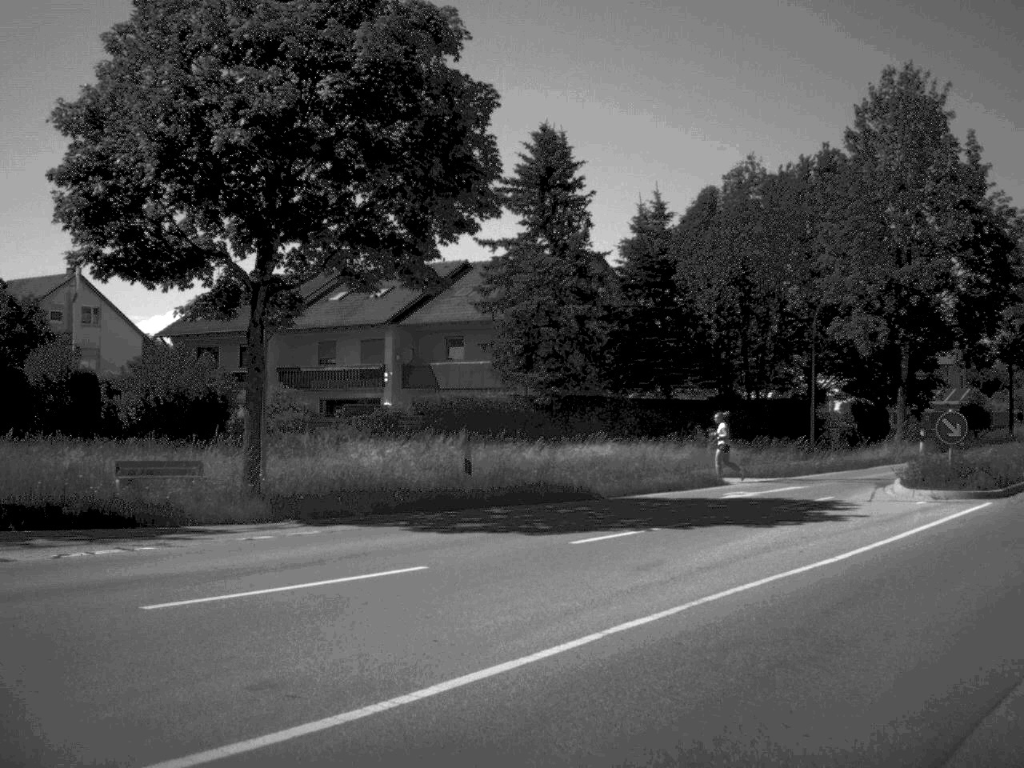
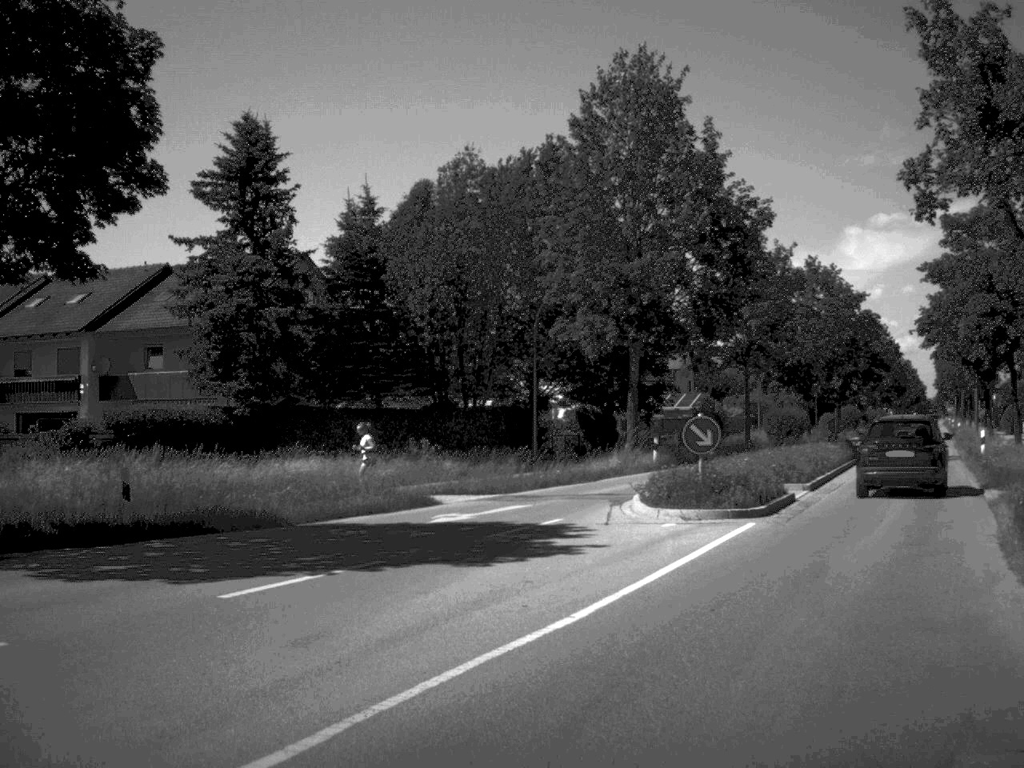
(+0.4, +3.6) m; +12°
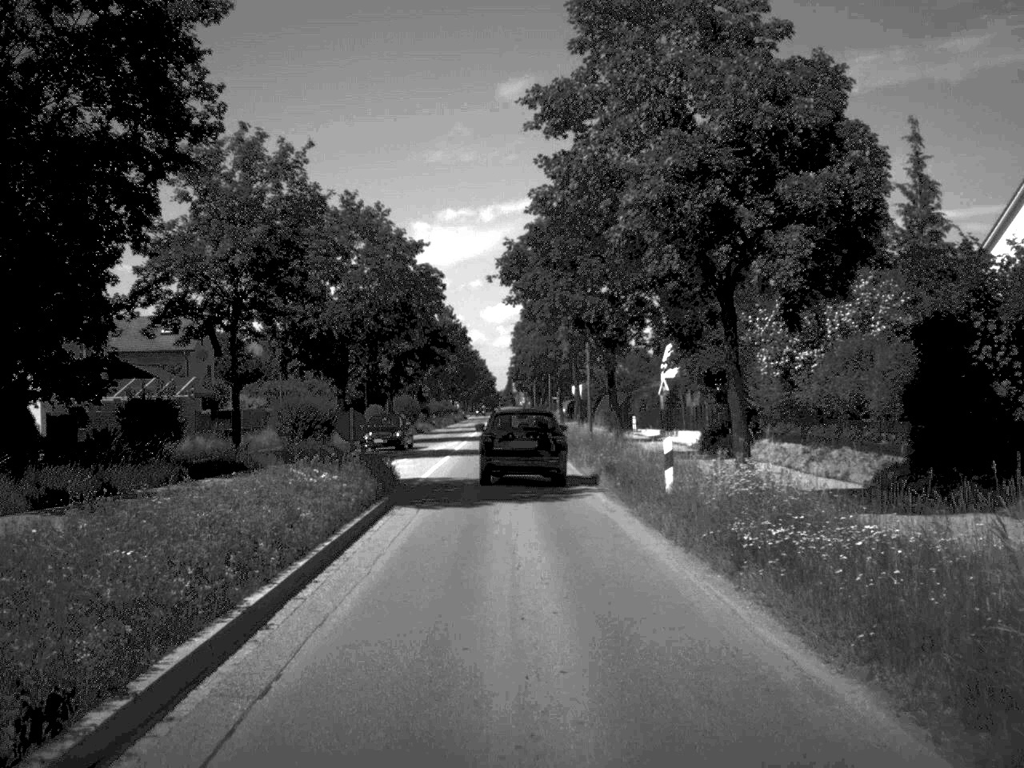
(+5.6, +22.1) m; +18°
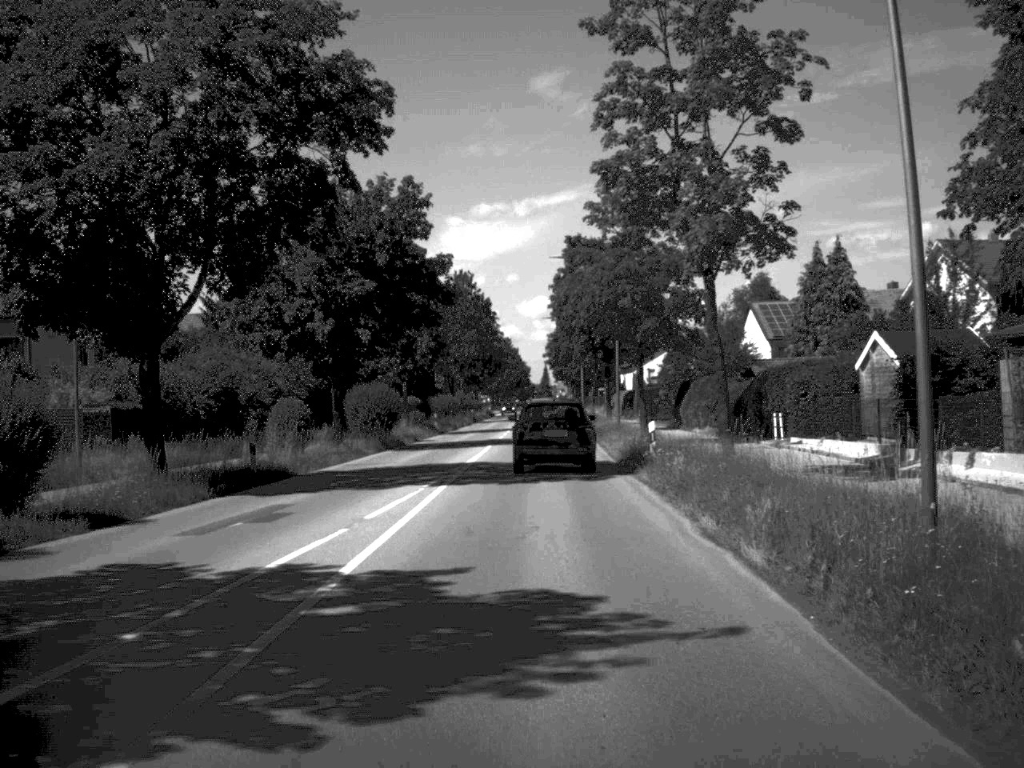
(-0.7, +35.9) m; -2°
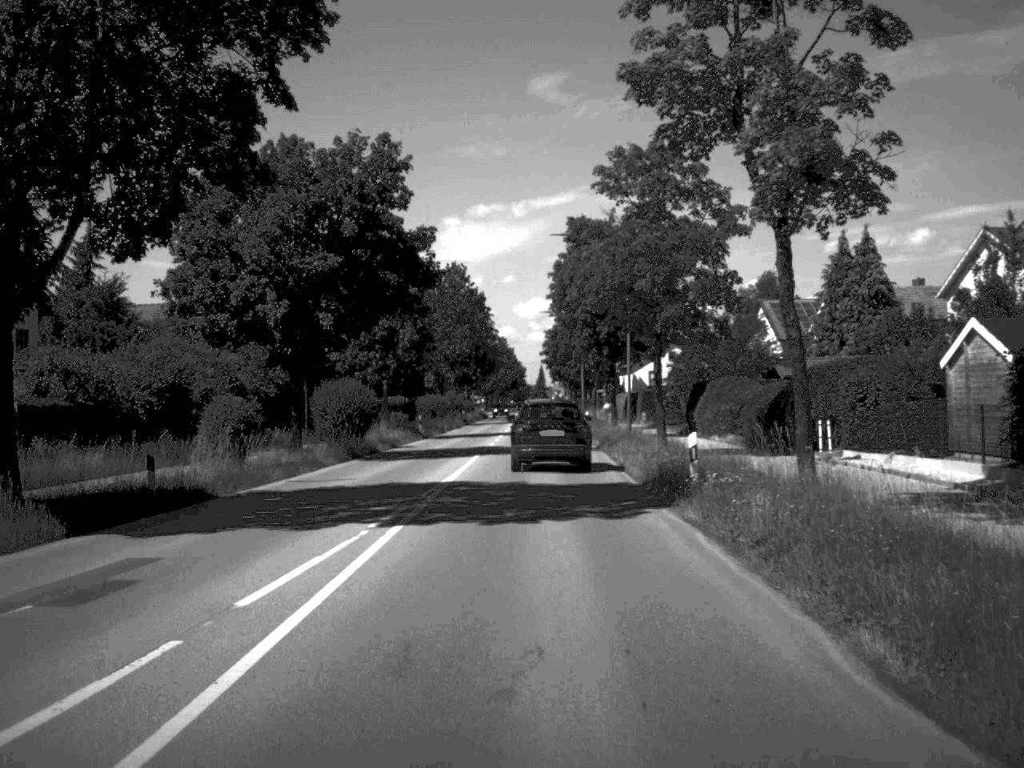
(0.0, +7.5) m; 0°
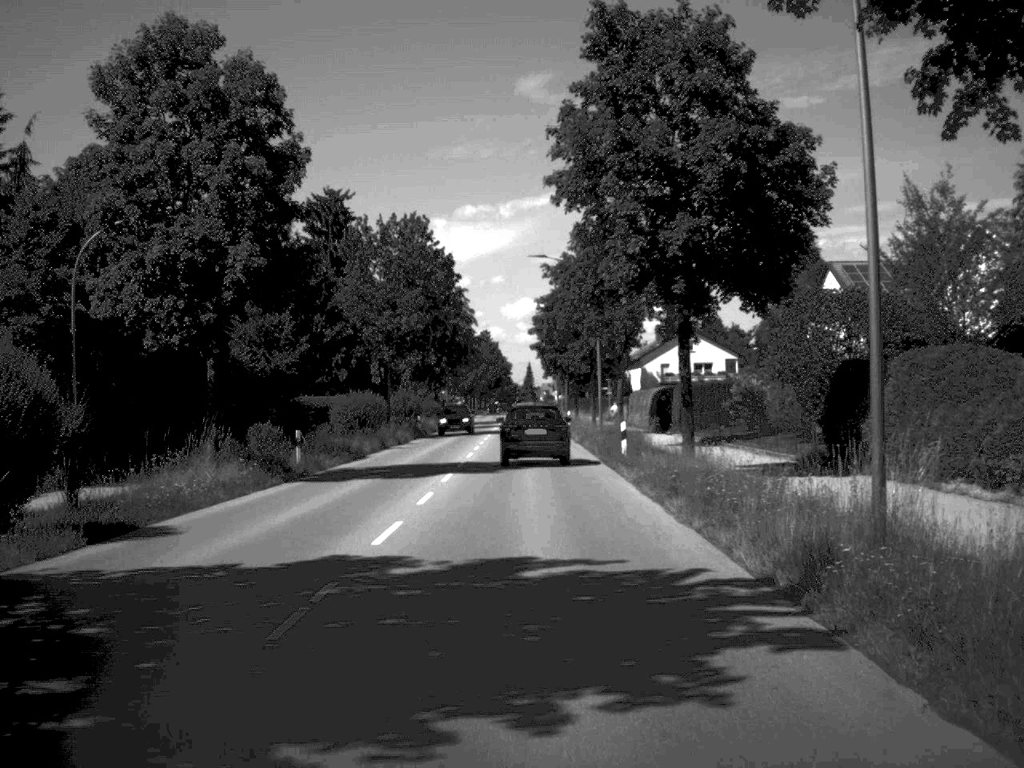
(+0.2, +32.0) m; 0°
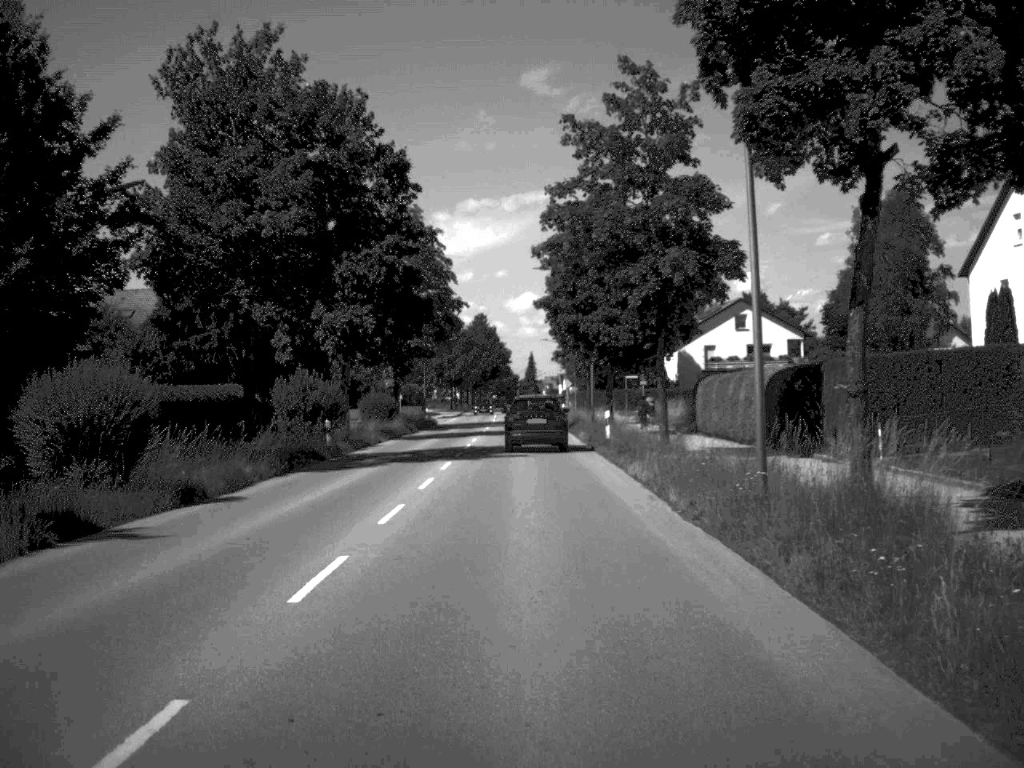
(-0.1, +34.5) m; 0°
